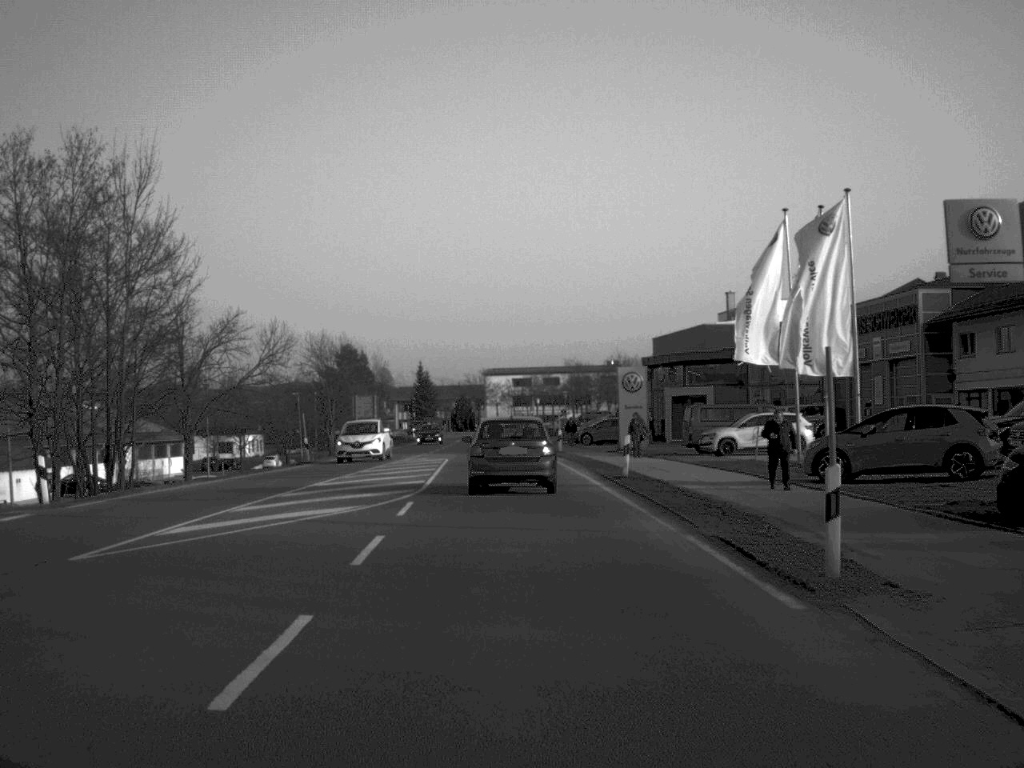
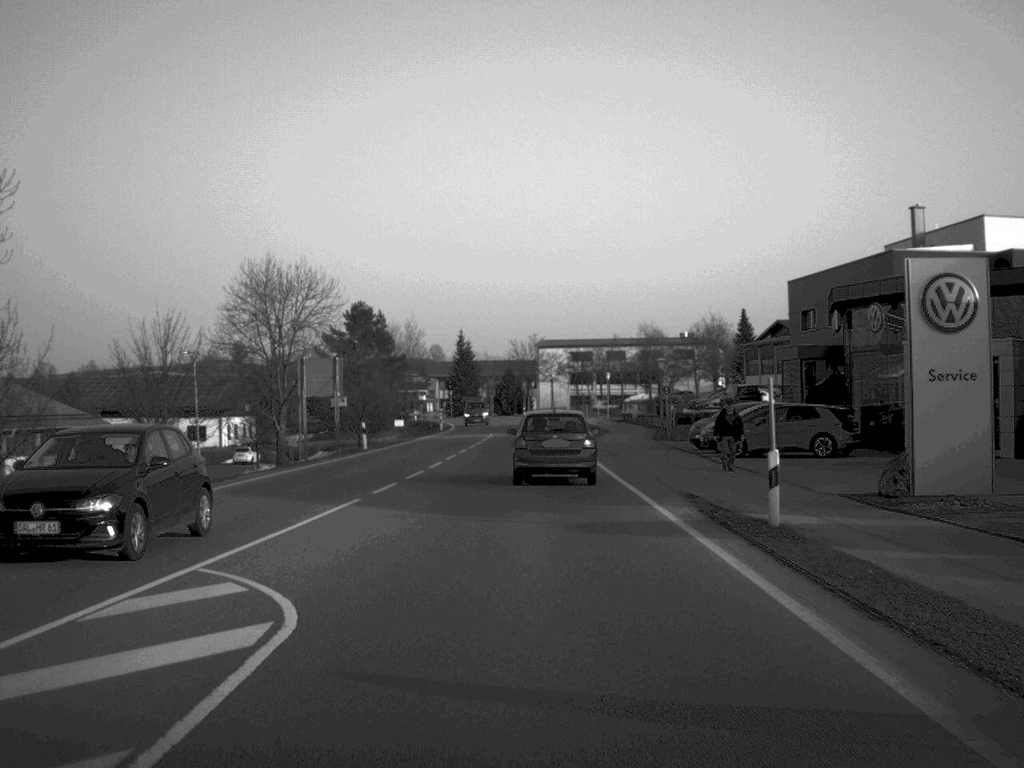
(-0.8, +38.7) m; -2°
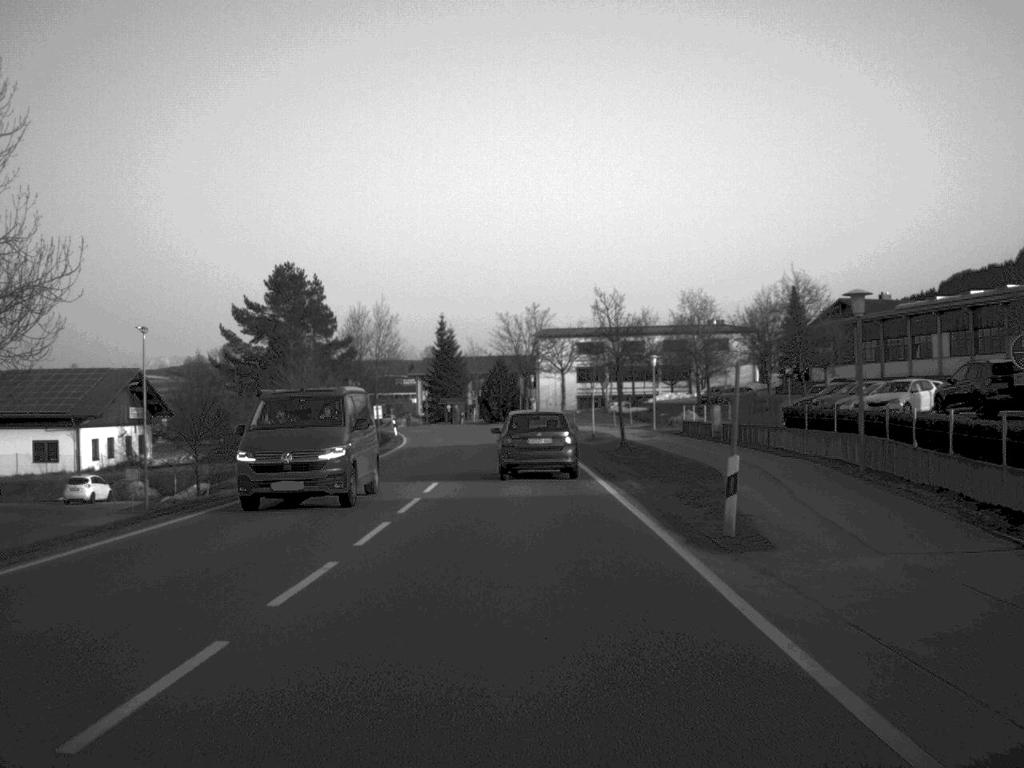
(+0.1, +40.1) m; 0°
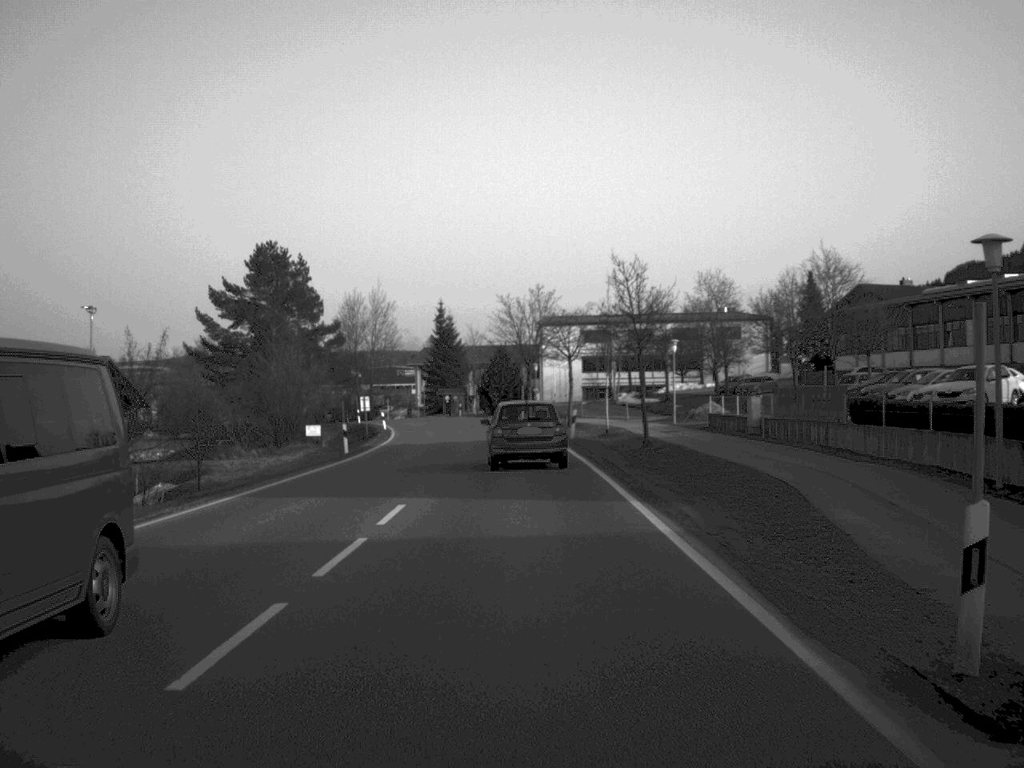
(0.0, +7.8) m; 0°
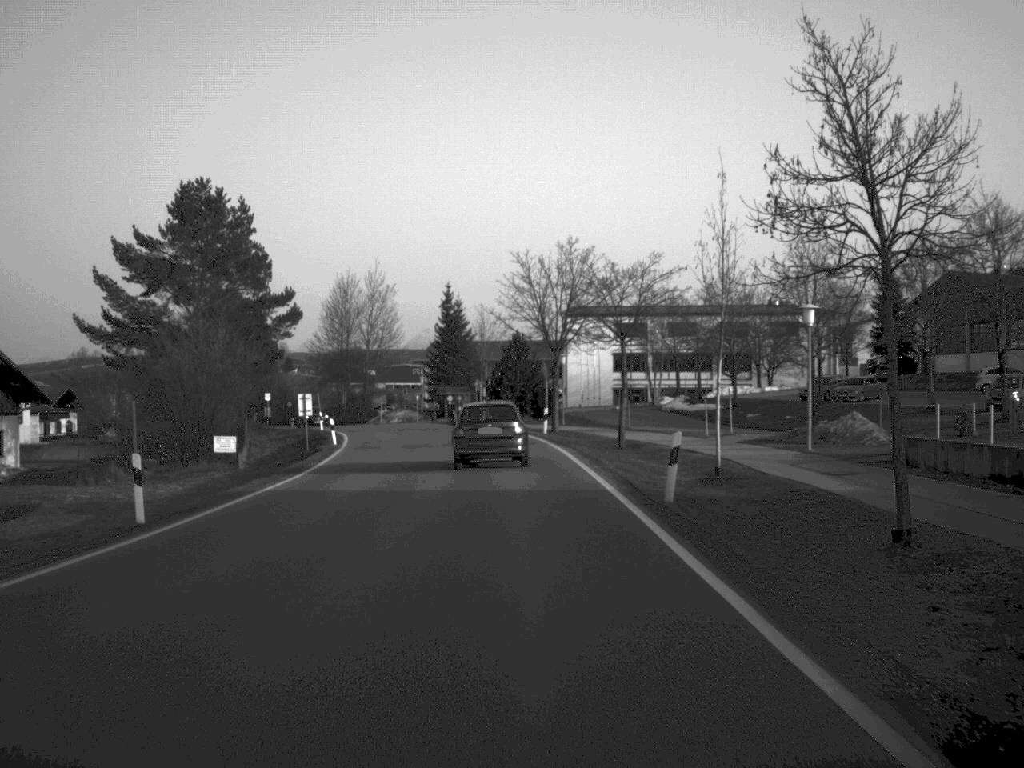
(-0.1, +24.7) m; -1°
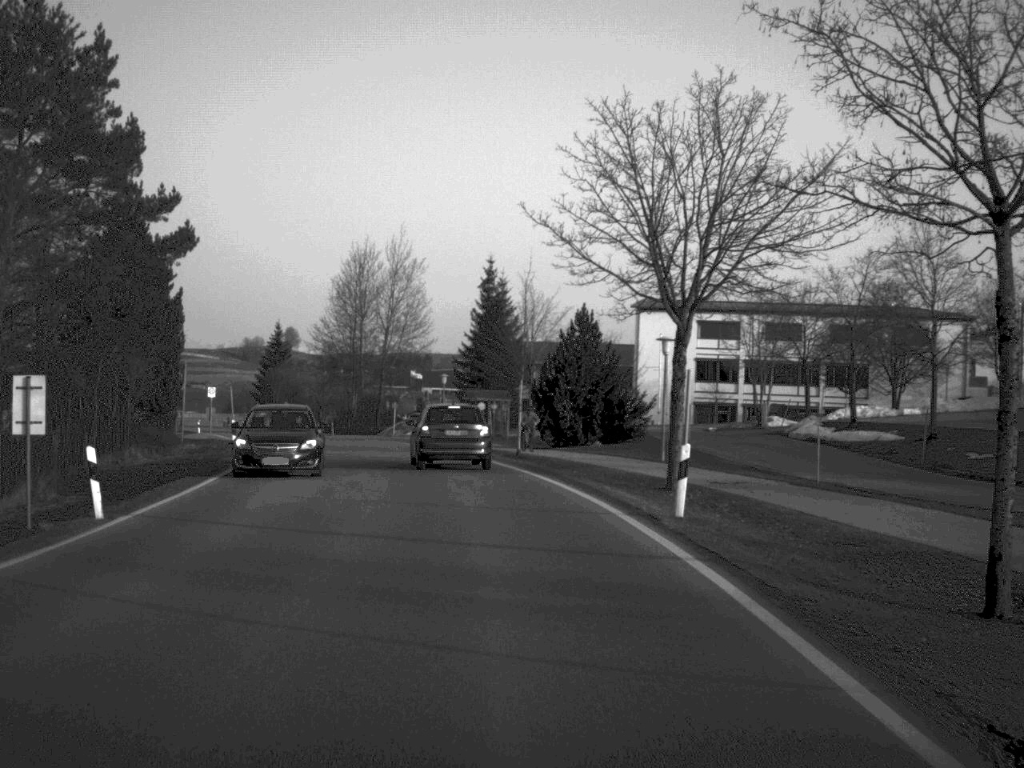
(-0.5, +30.3) m; -2°
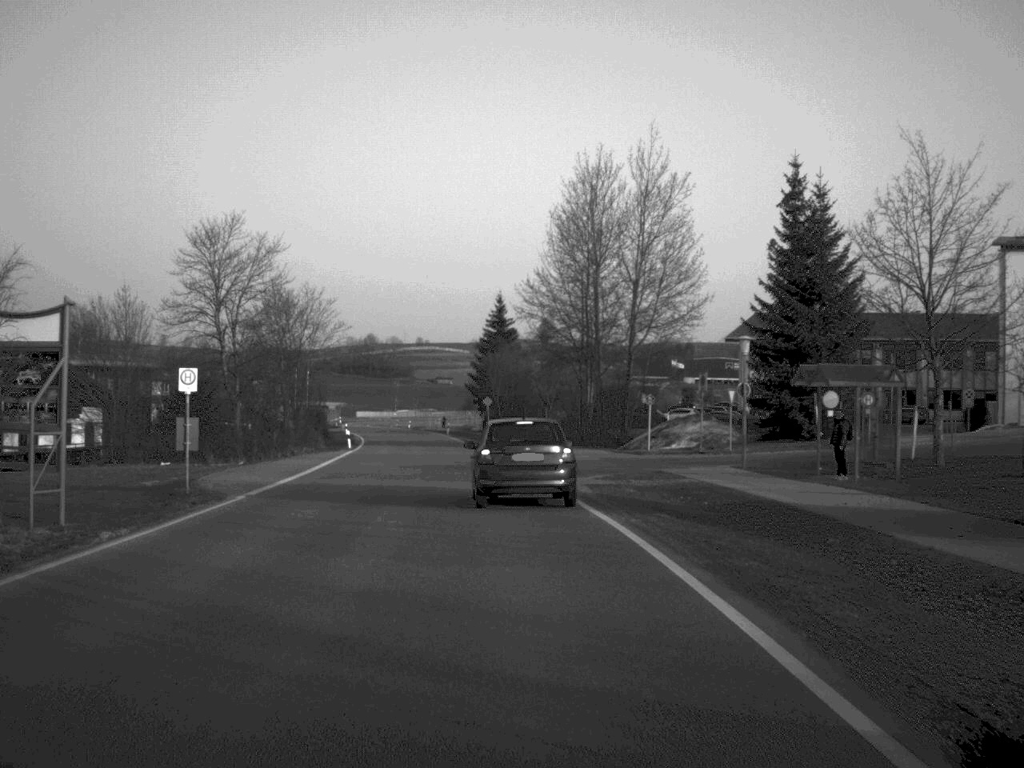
(-3.4, +38.6) m; -12°
